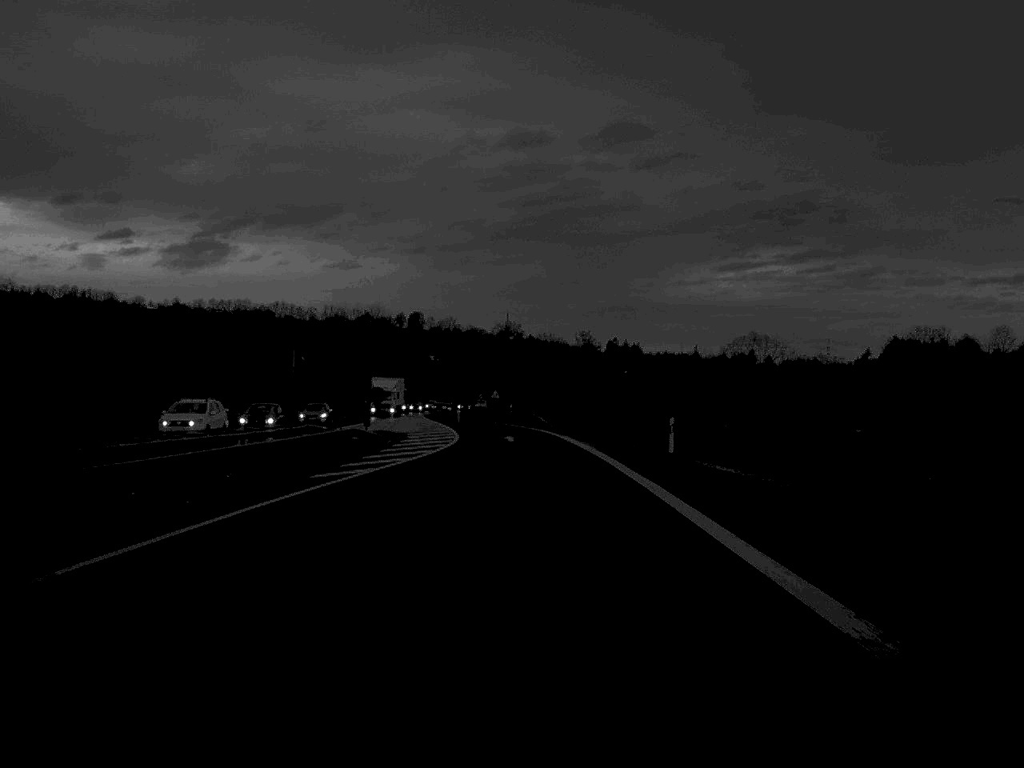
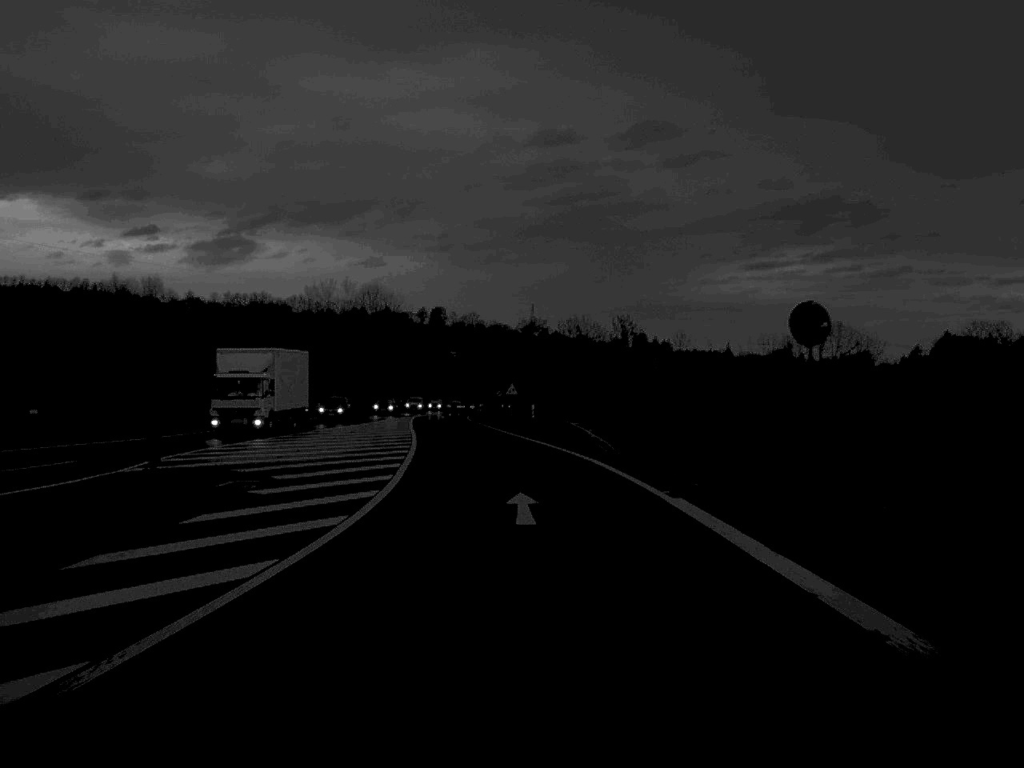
(-0.2, +34.3) m; -1°
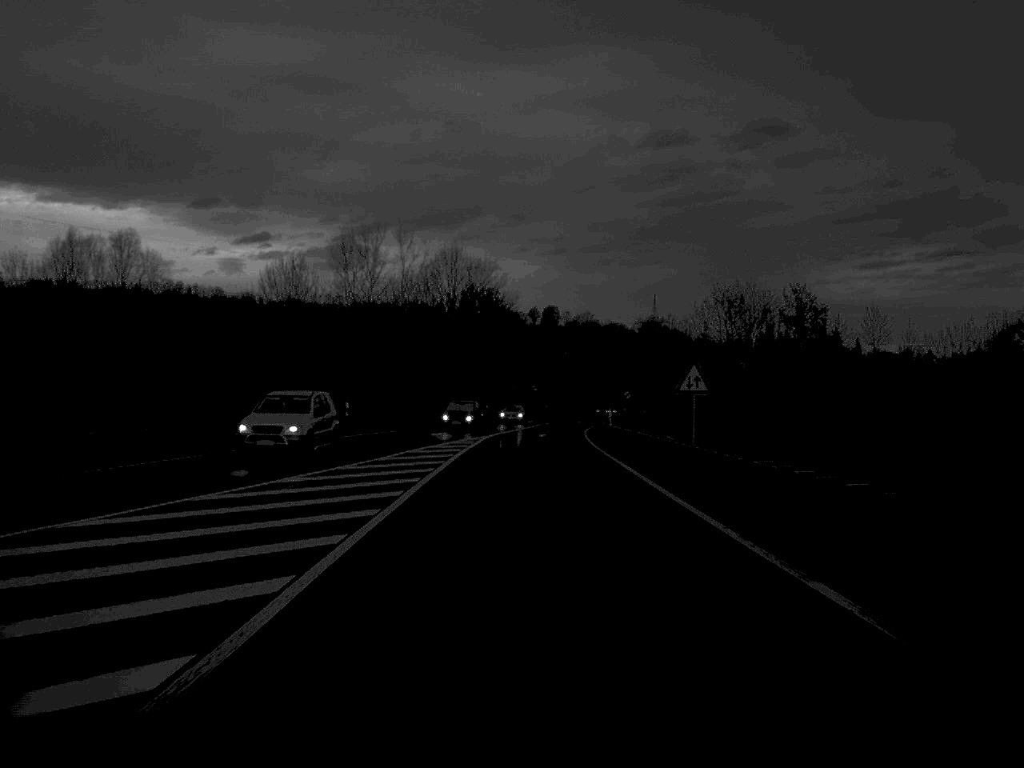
(-2.2, +48.5) m; -5°
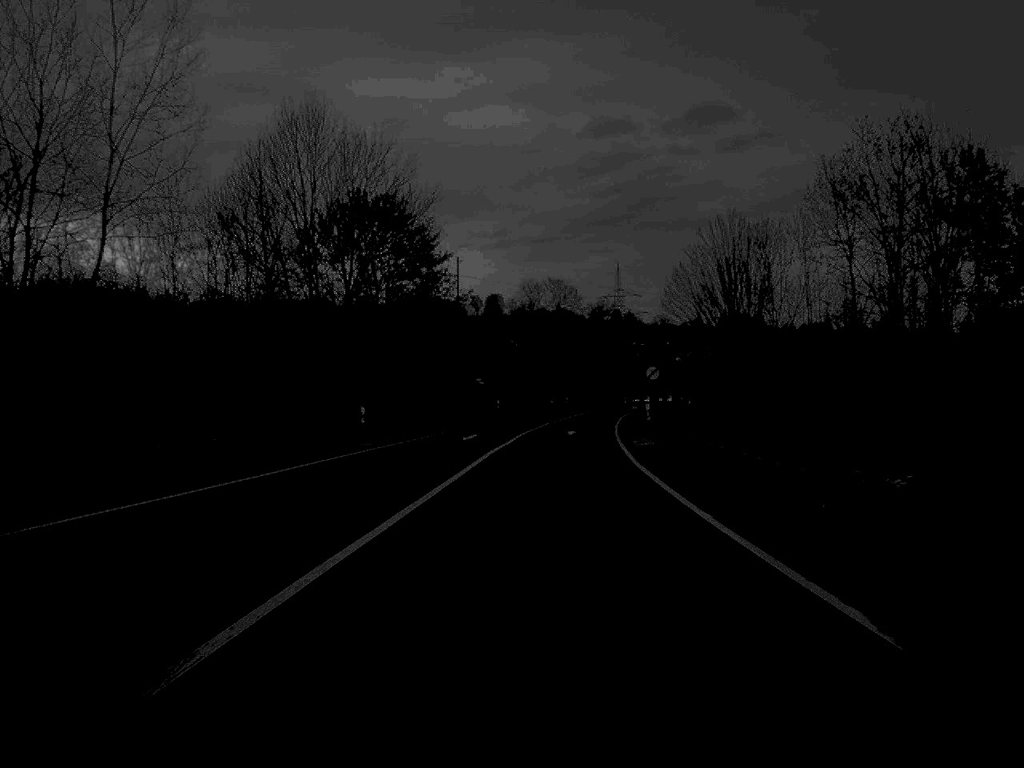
(+0.6, +60.9) m; +3°
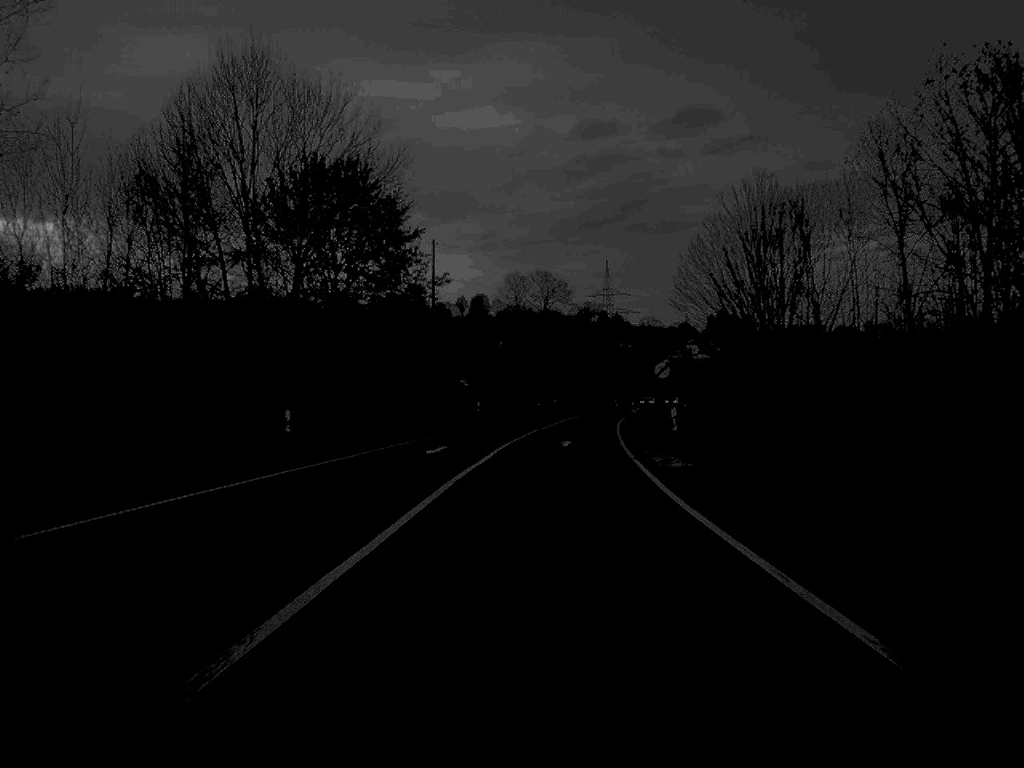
(+0.1, +11.5) m; +1°
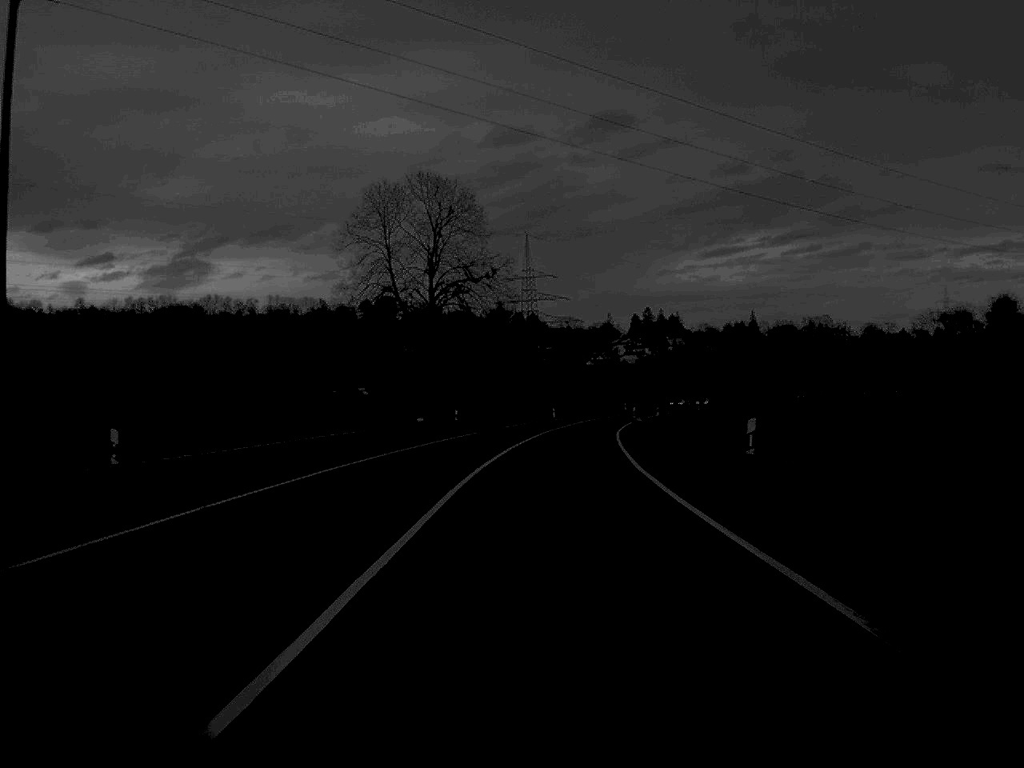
(+2.0, +61.2) m; +4°
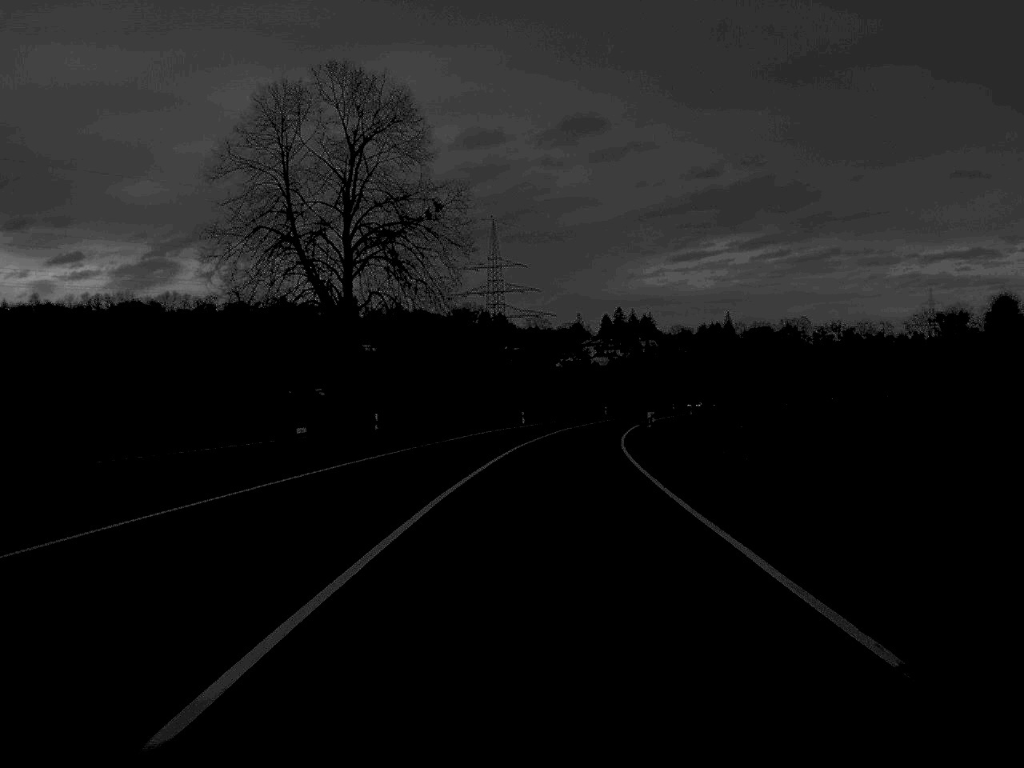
(+0.3, +24.2) m; +1°
